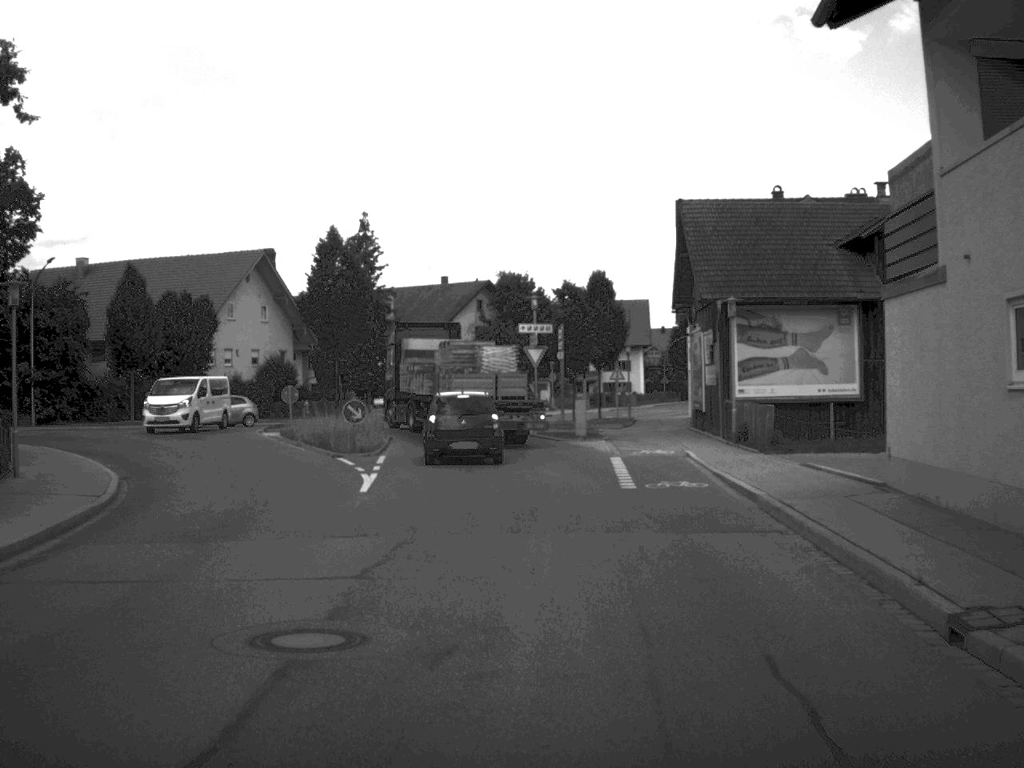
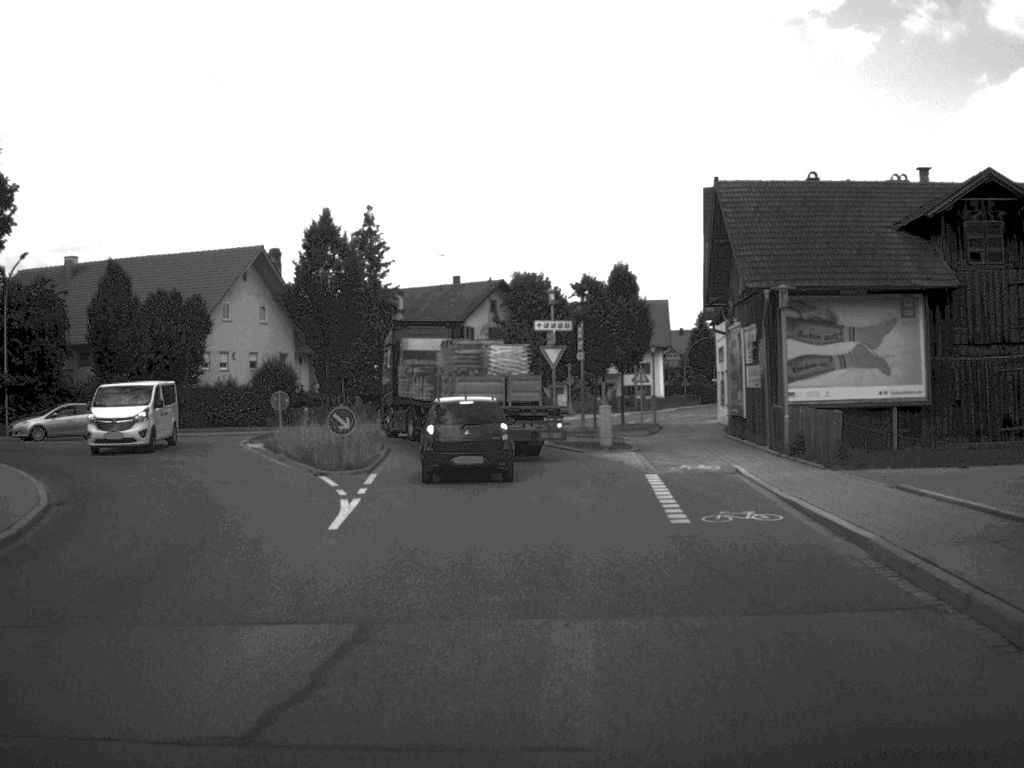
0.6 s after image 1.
(0.0, +4.8) m; -1°
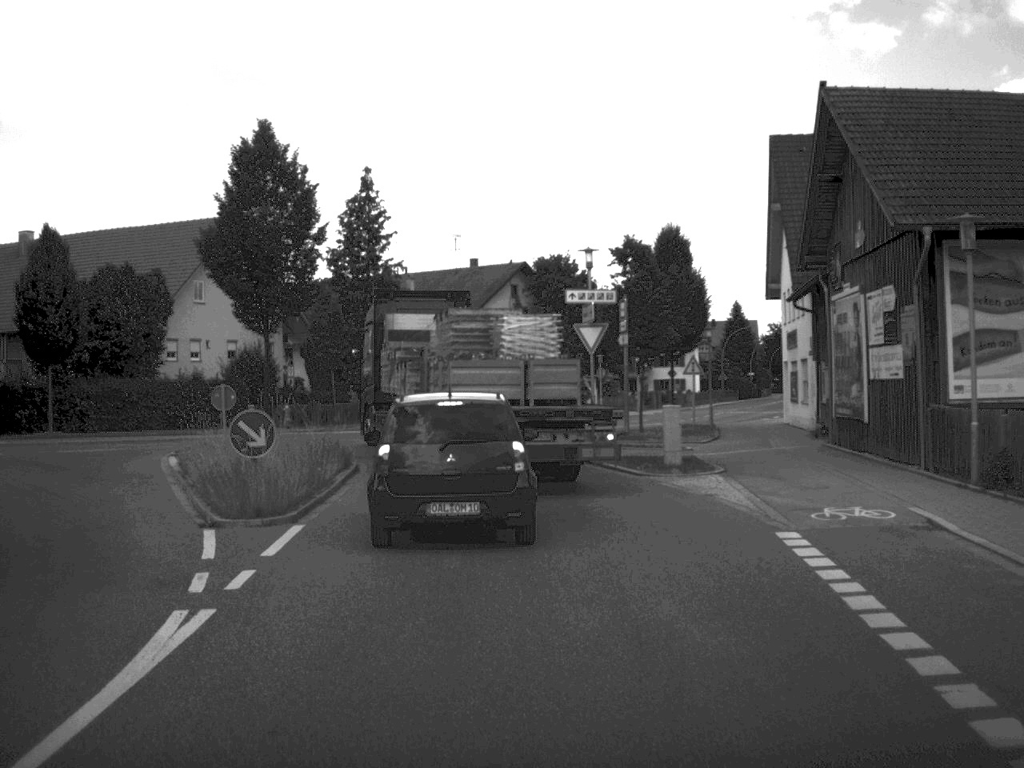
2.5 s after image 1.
(-0.1, +10.7) m; -1°
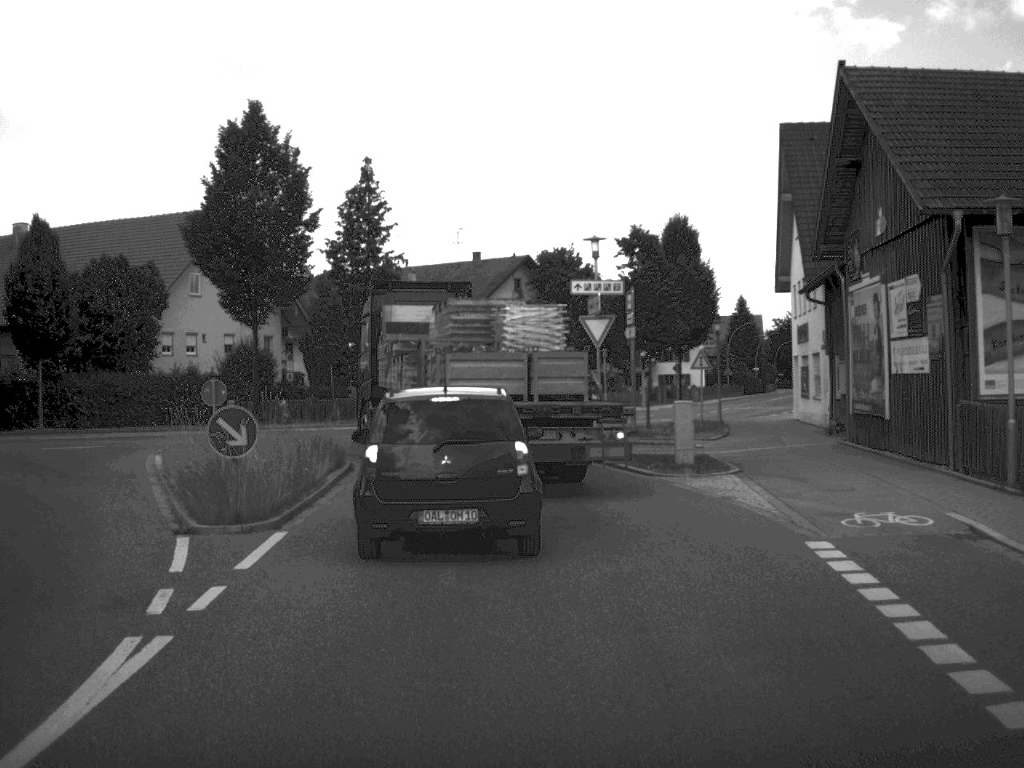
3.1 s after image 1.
(0.0, +2.0) m; 0°
